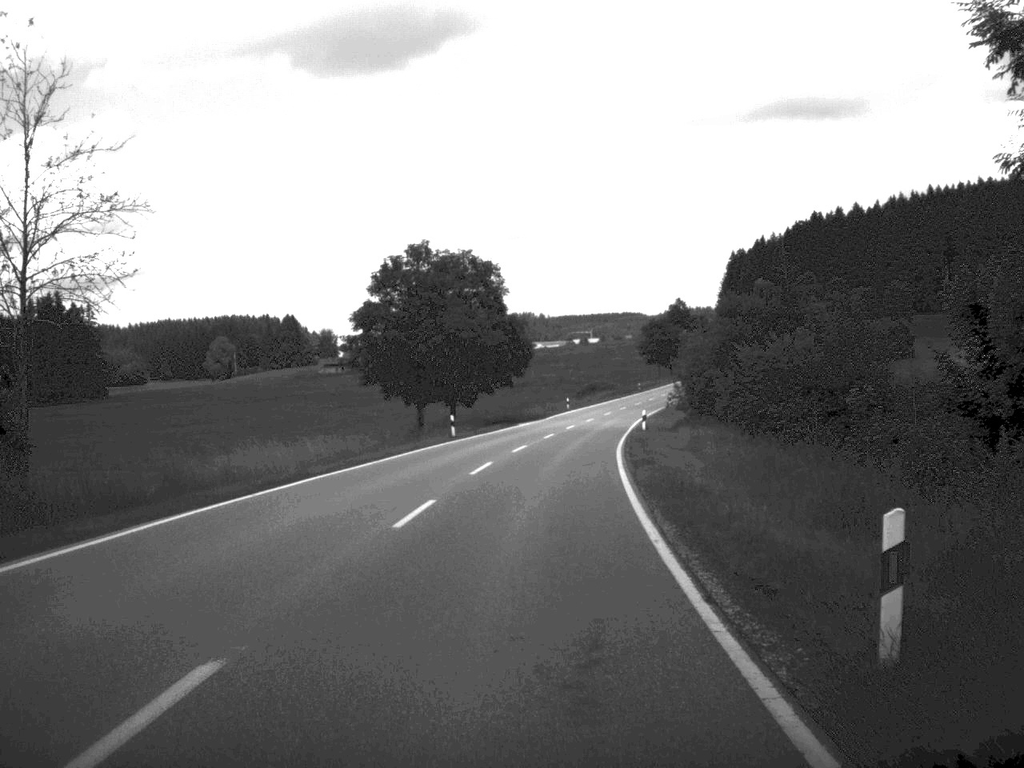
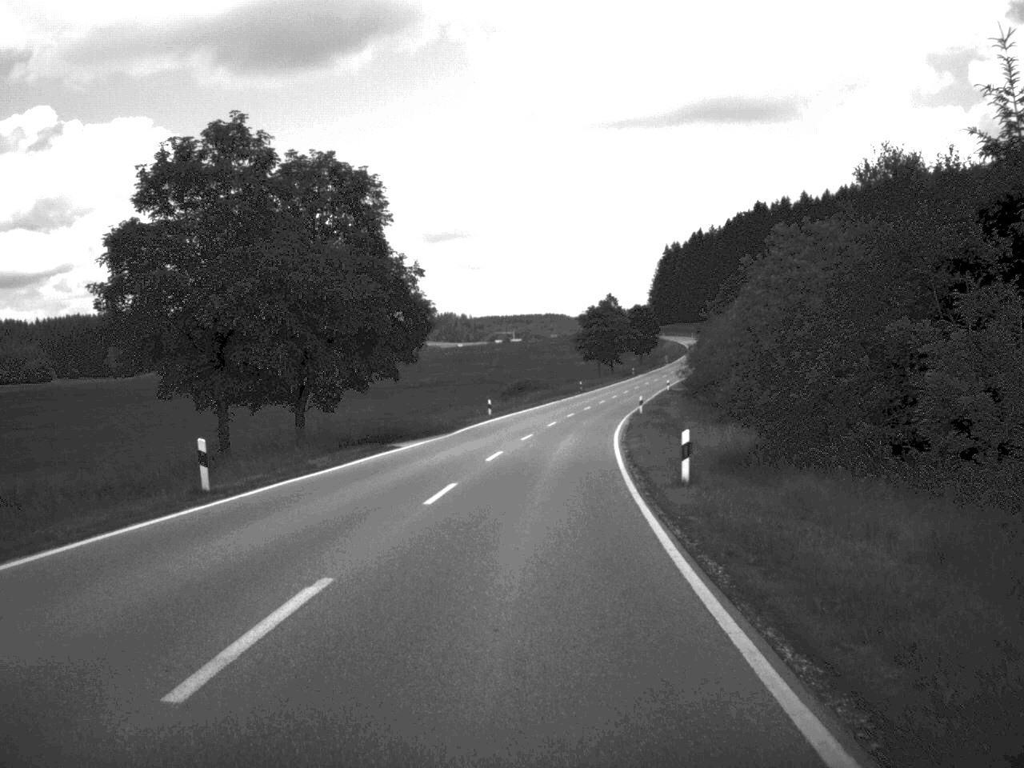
(+0.9, +31.4) m; +3°
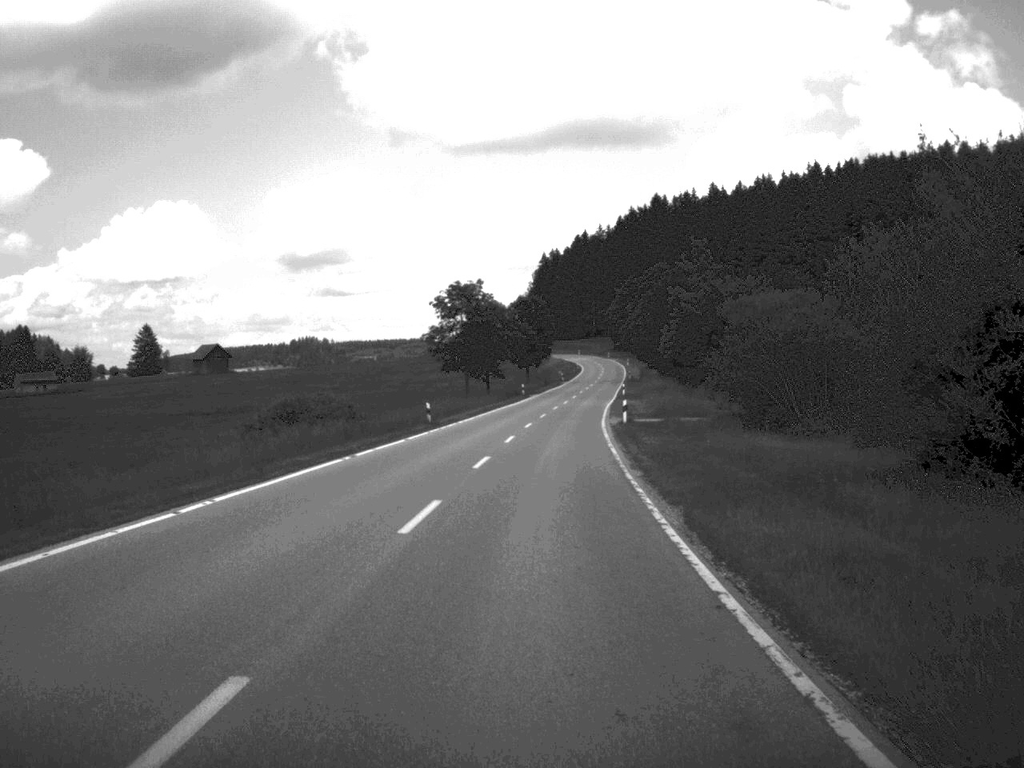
(+3.2, +62.1) m; +6°
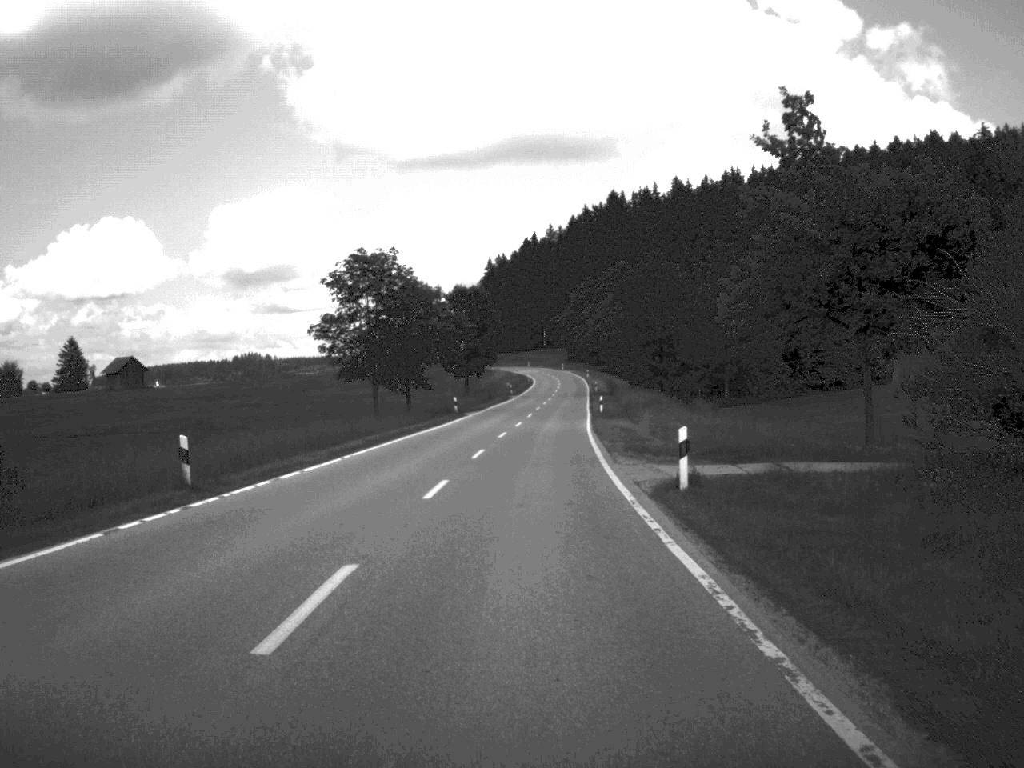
(+0.6, +30.5) m; +2°
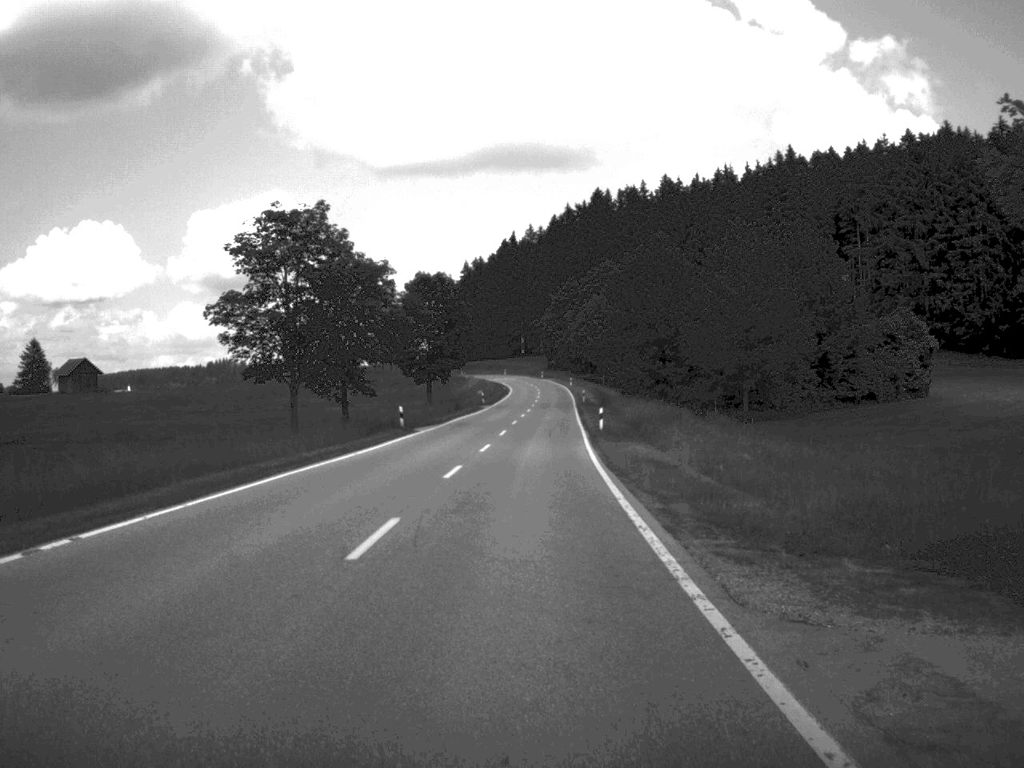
(+0.2, +18.4) m; +1°
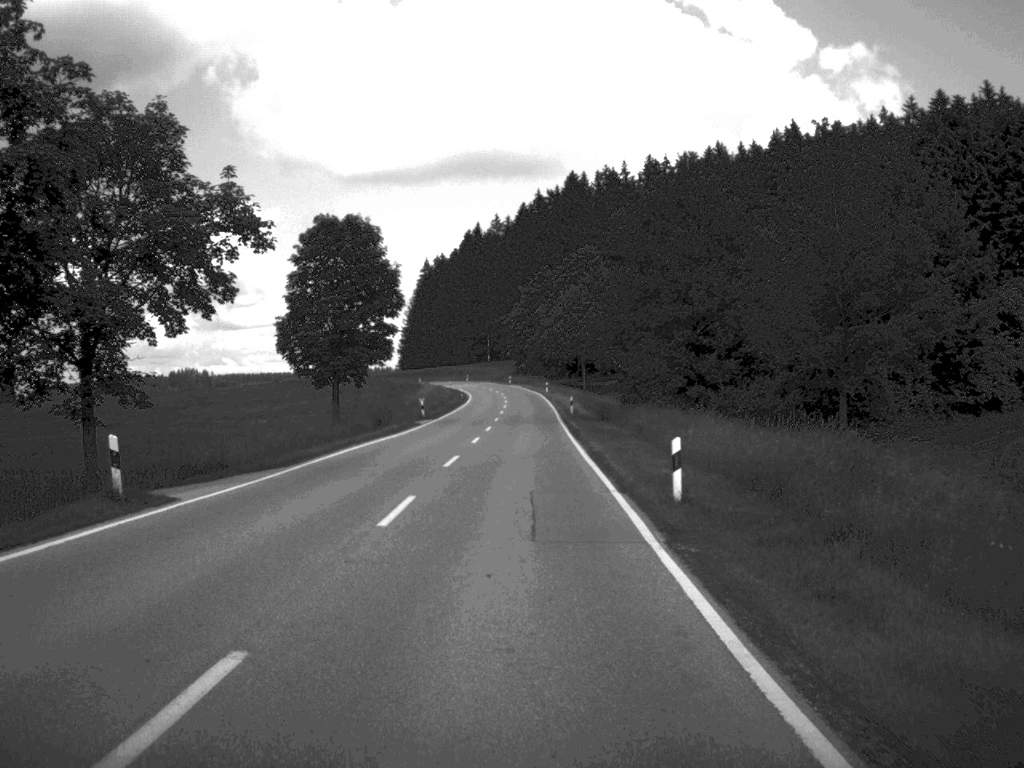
(+0.3, +32.1) m; +1°
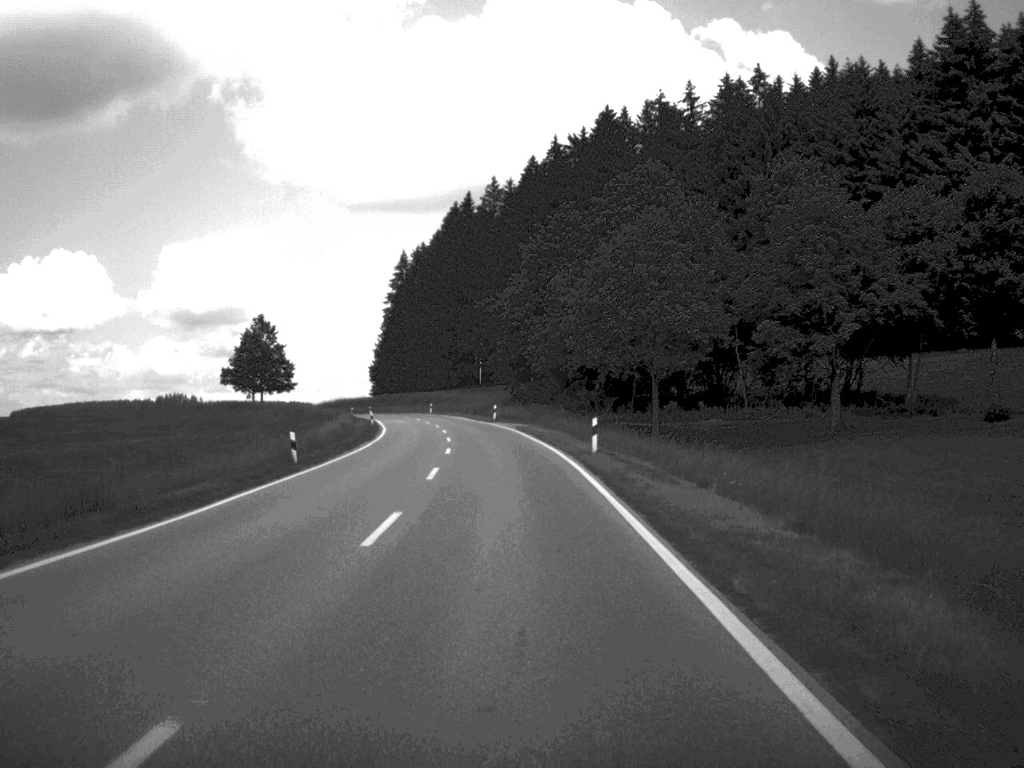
(0.0, +83.4) m; -1°
